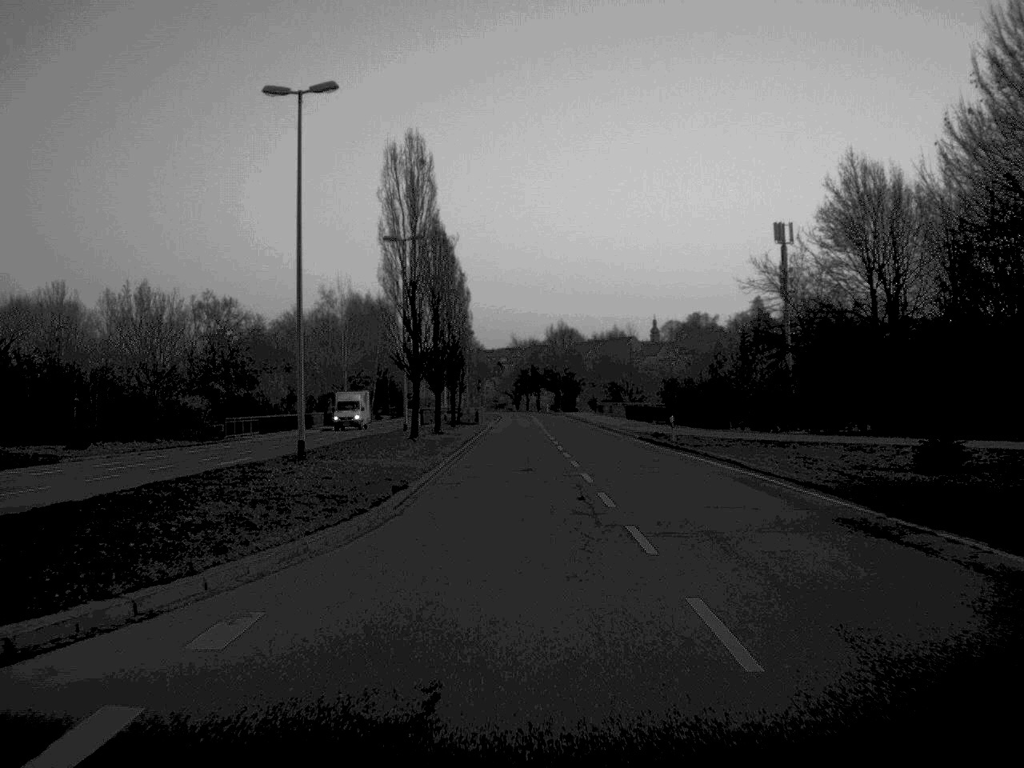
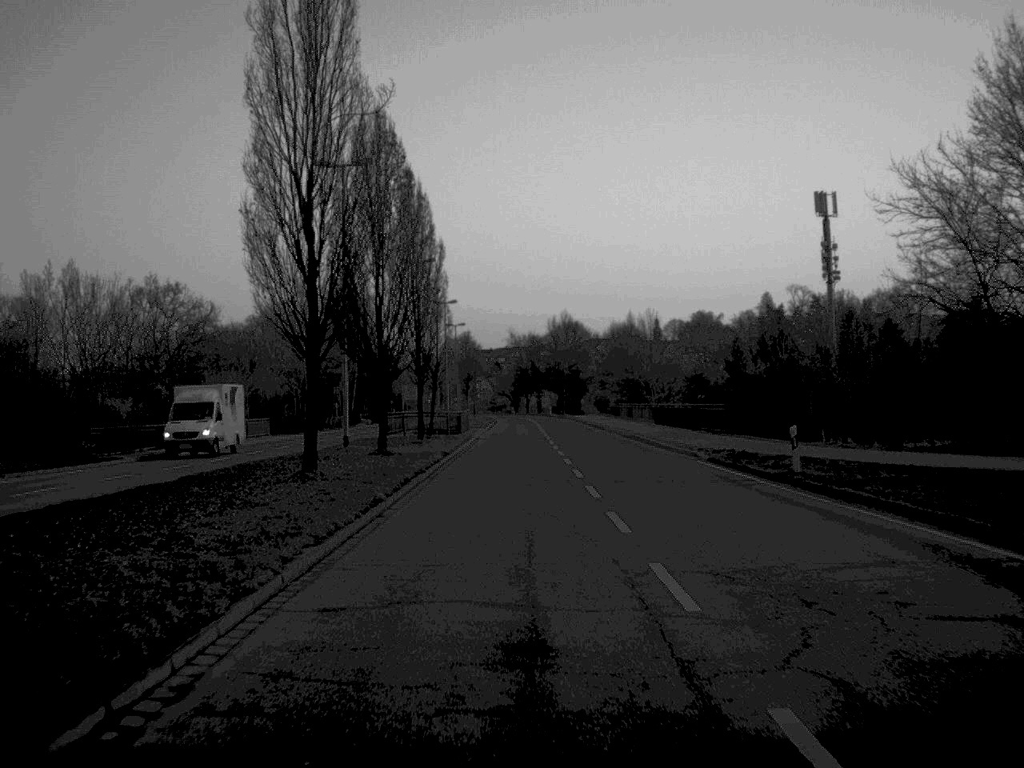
(0.0, +21.9) m; 0°
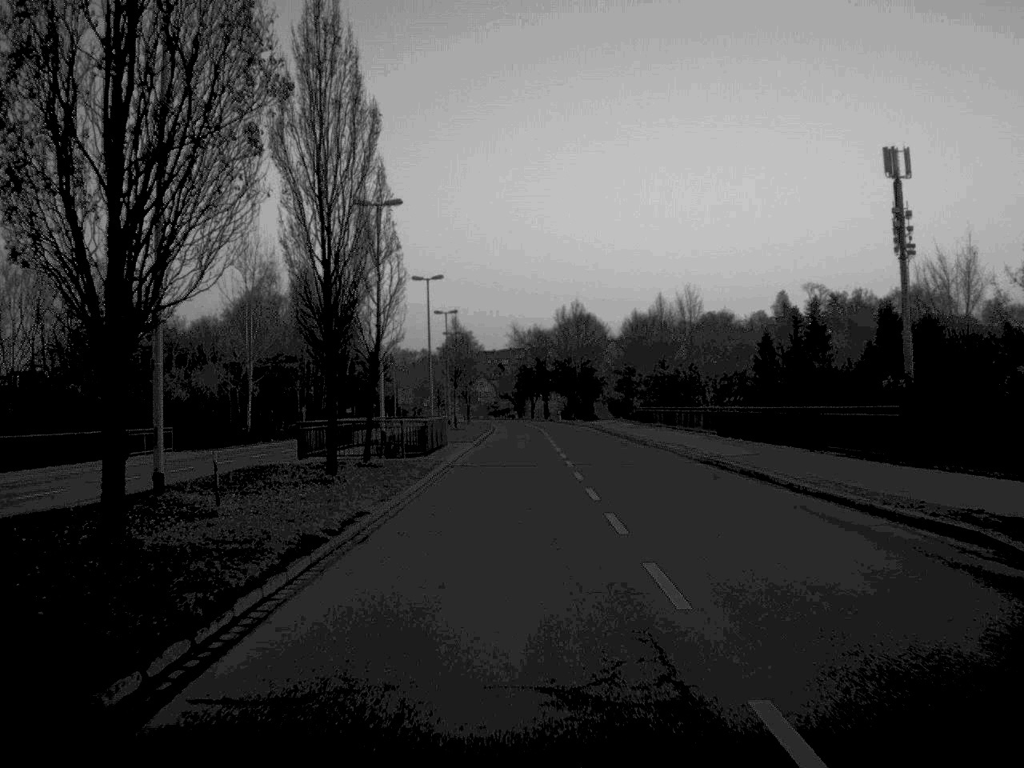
(0.0, +23.7) m; 0°
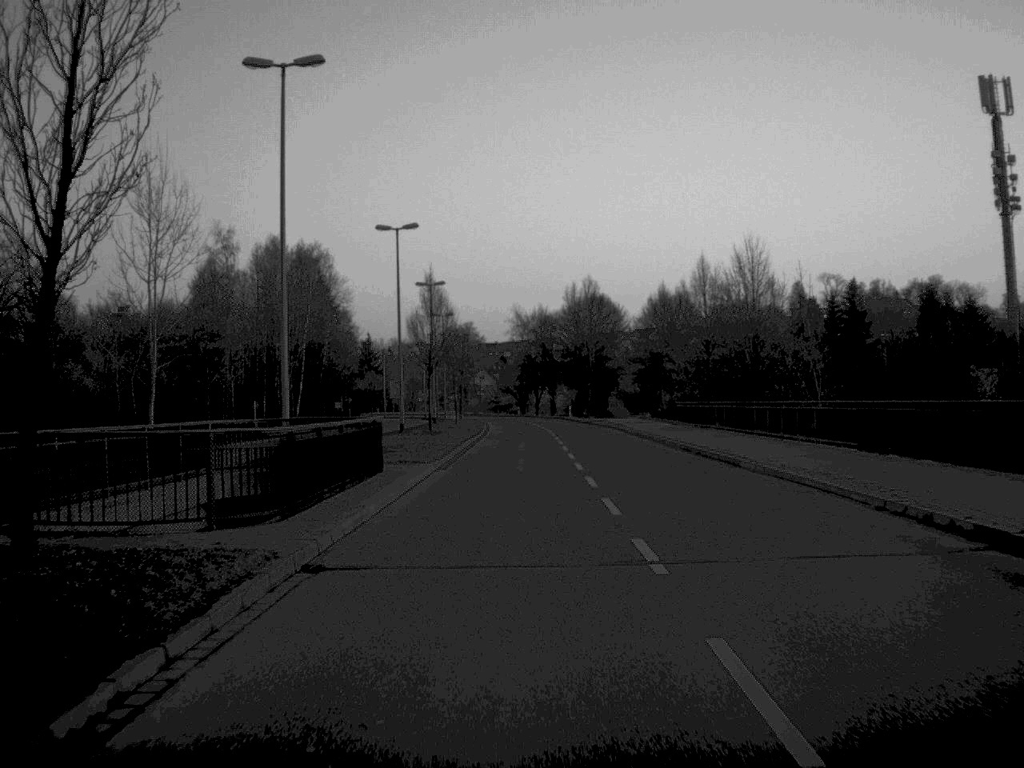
(0.0, +22.3) m; 0°
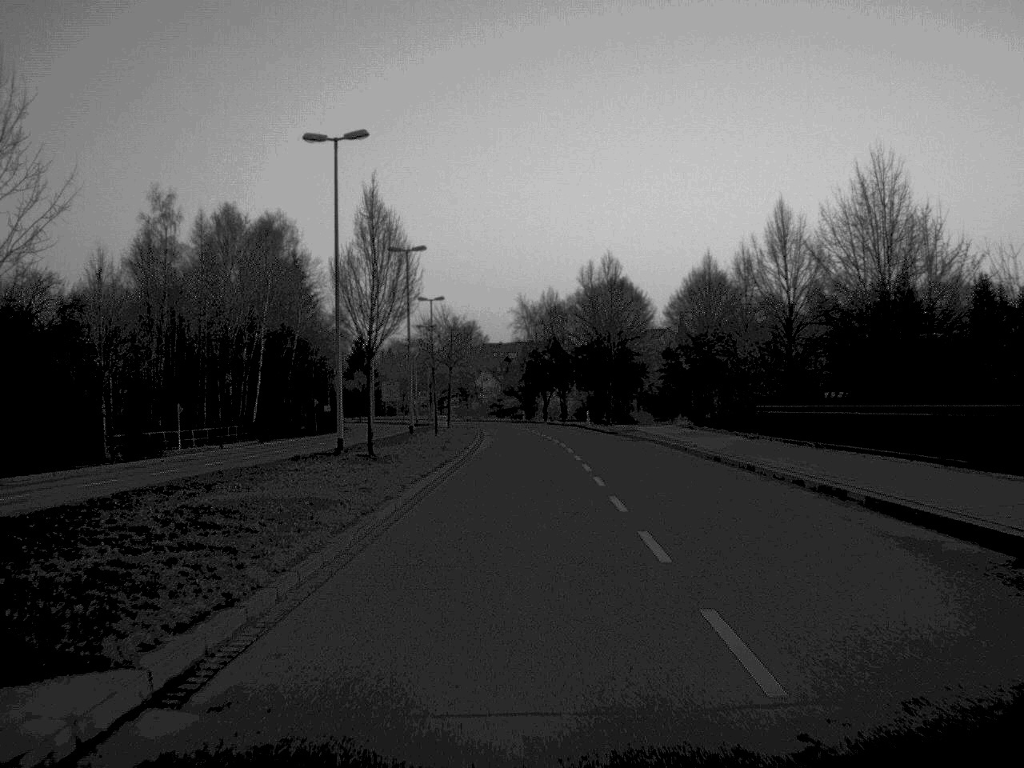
(-0.1, +22.6) m; 0°
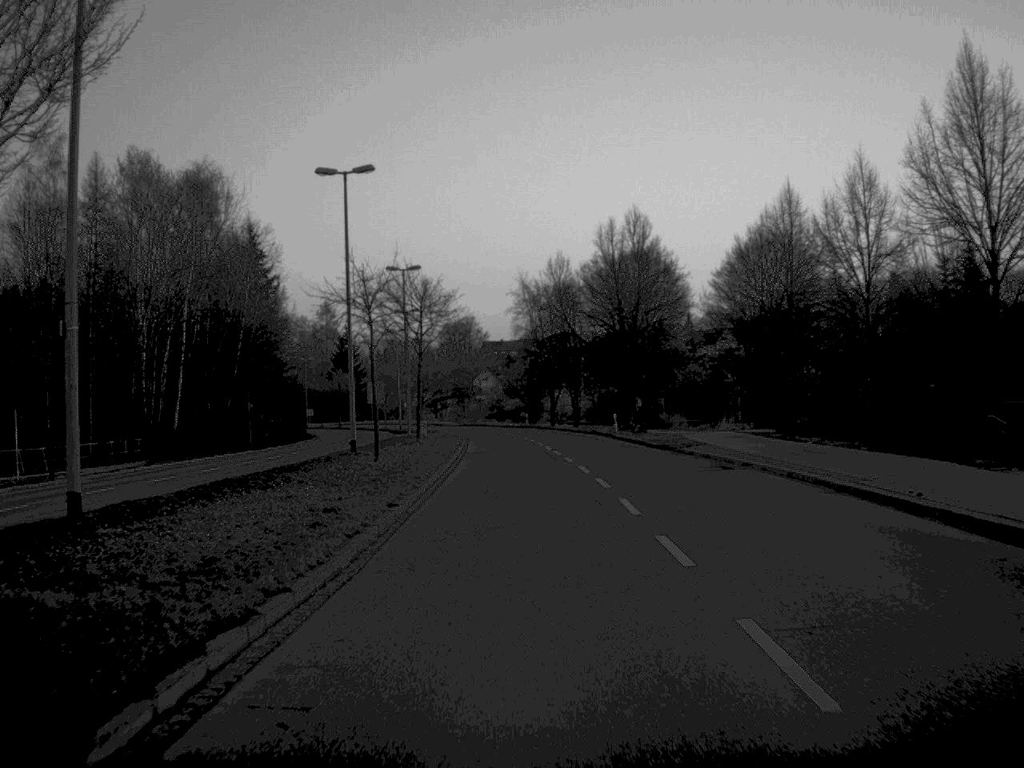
(0.0, +24.4) m; 0°
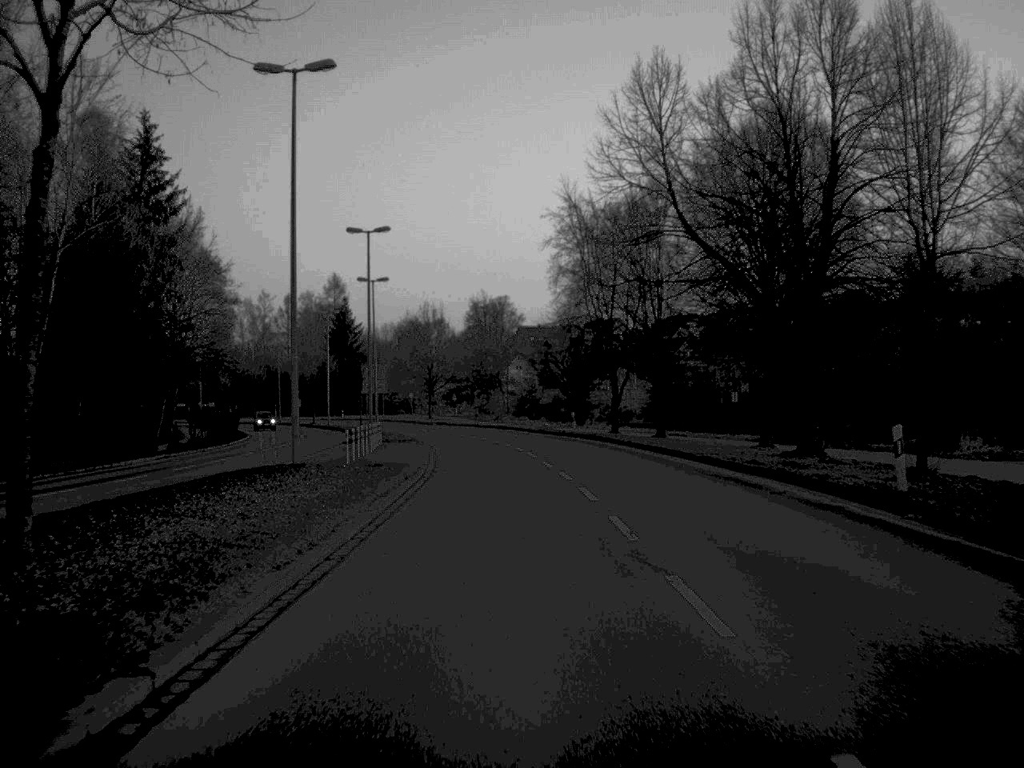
(-0.4, +45.6) m; -2°
